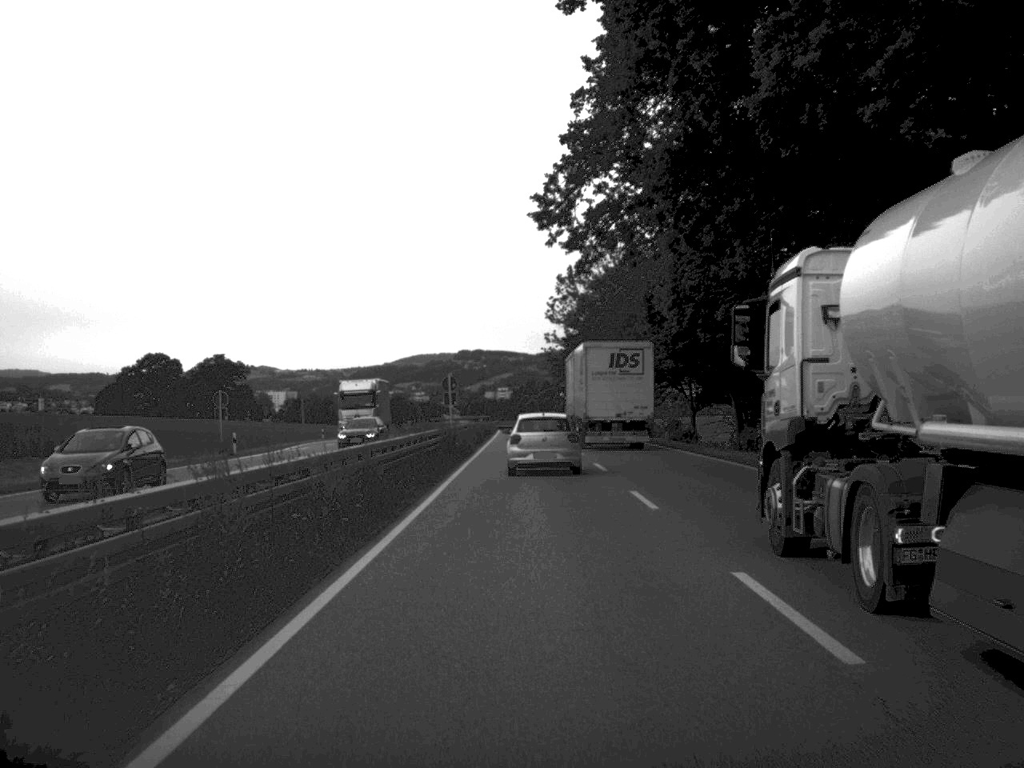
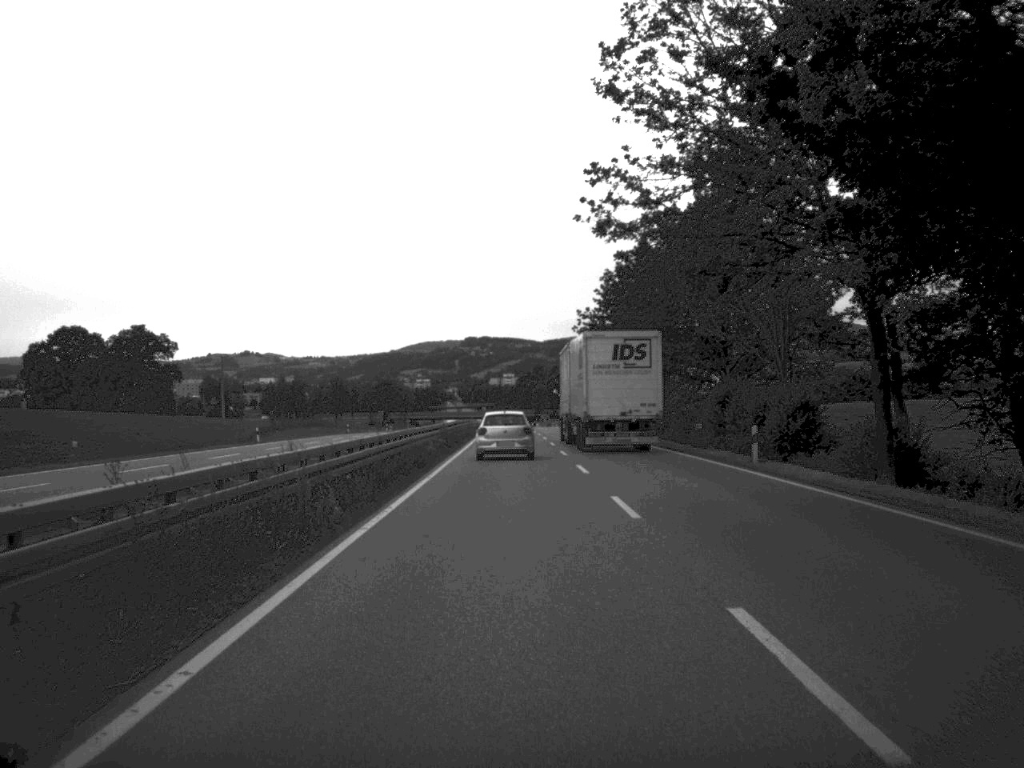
(-0.1, +72.9) m; -1°
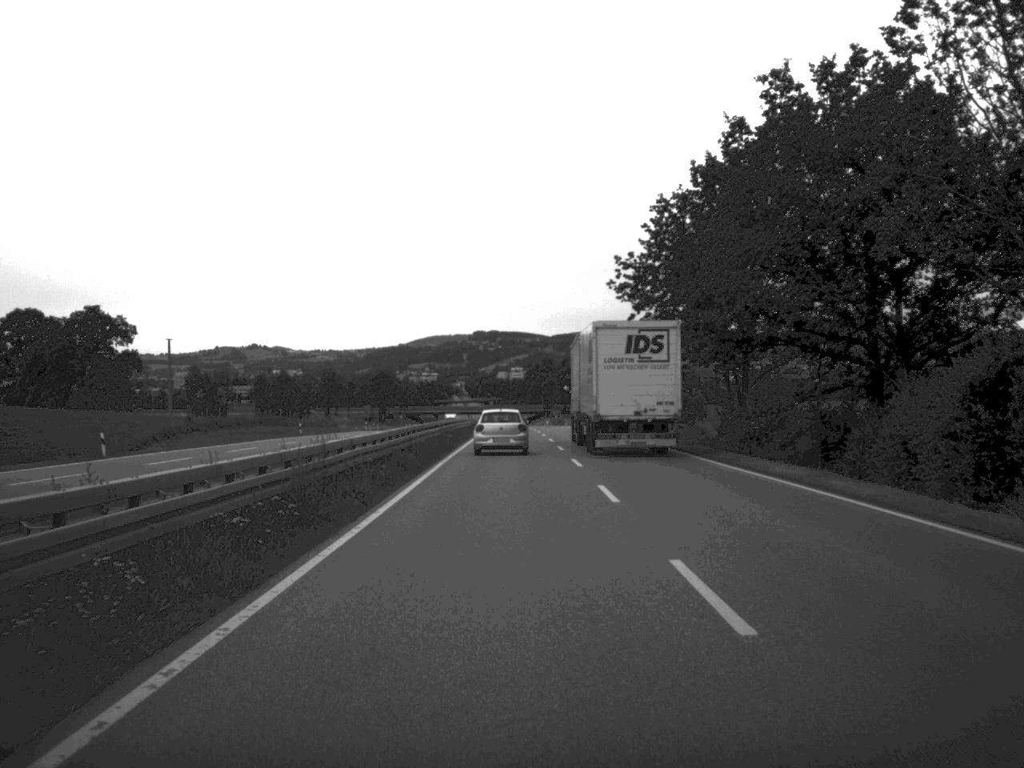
(-0.2, +32.3) m; 0°
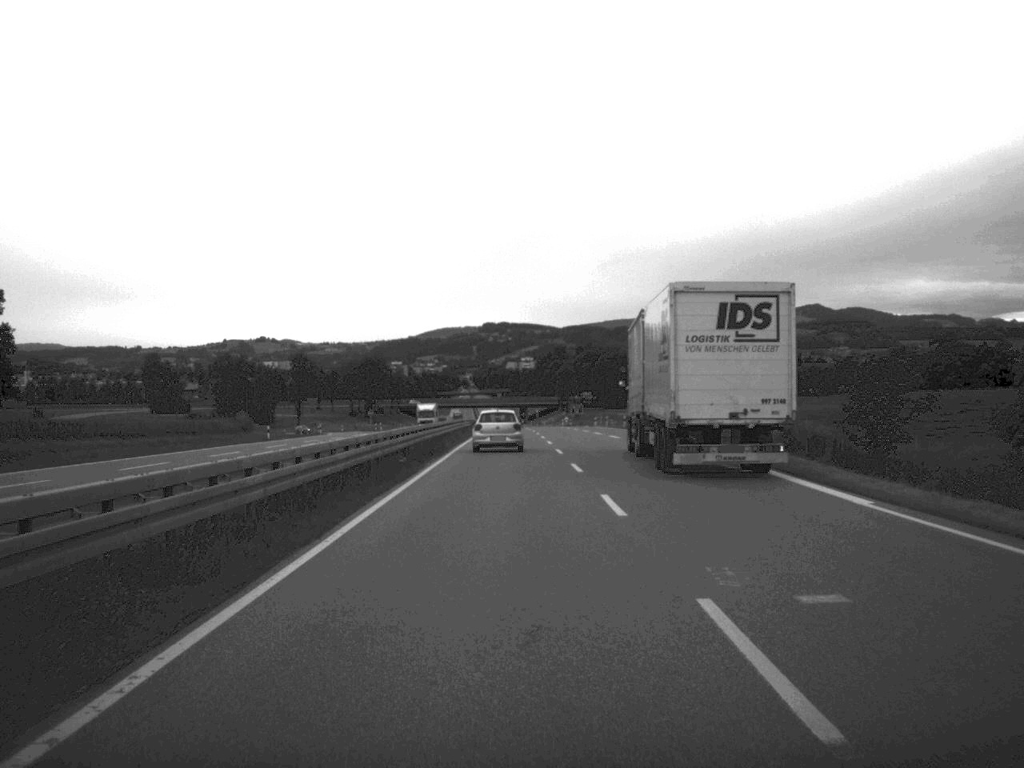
(-0.4, +61.7) m; -1°
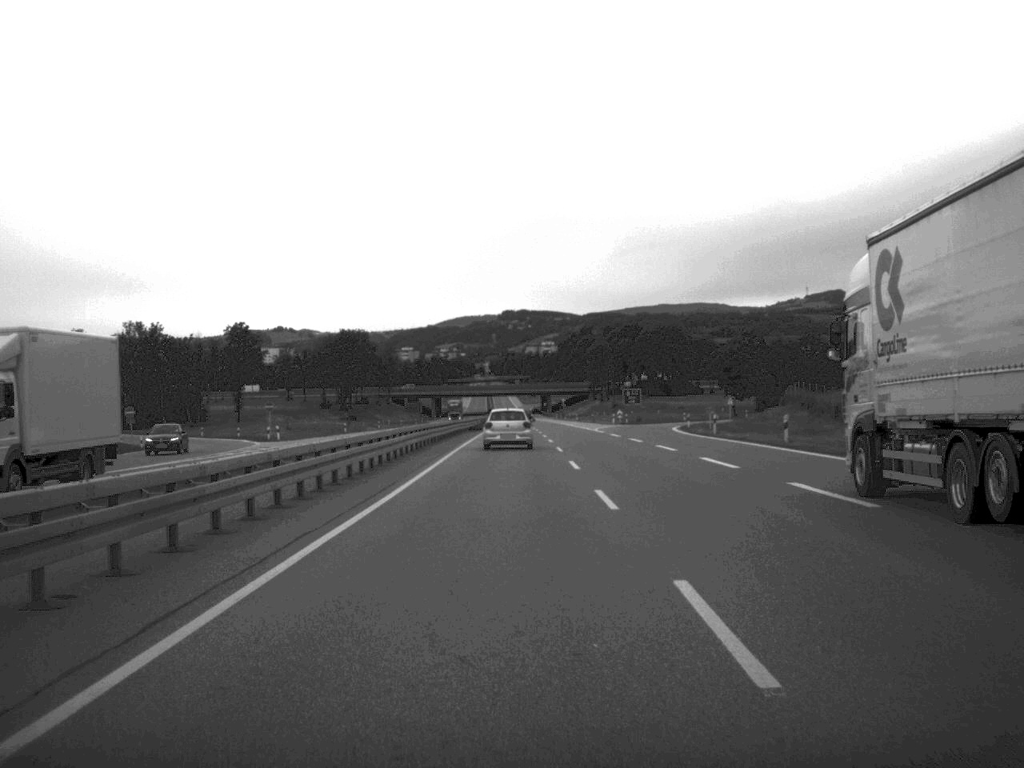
(-0.7, +81.5) m; -1°
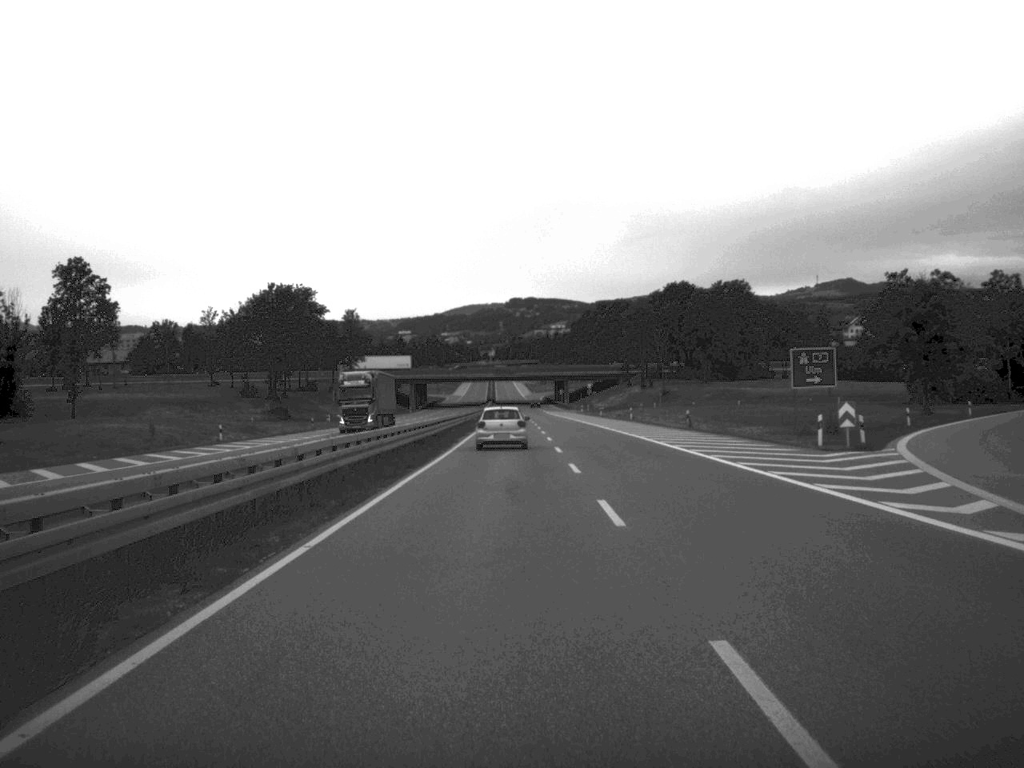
(-0.6, +85.1) m; -1°
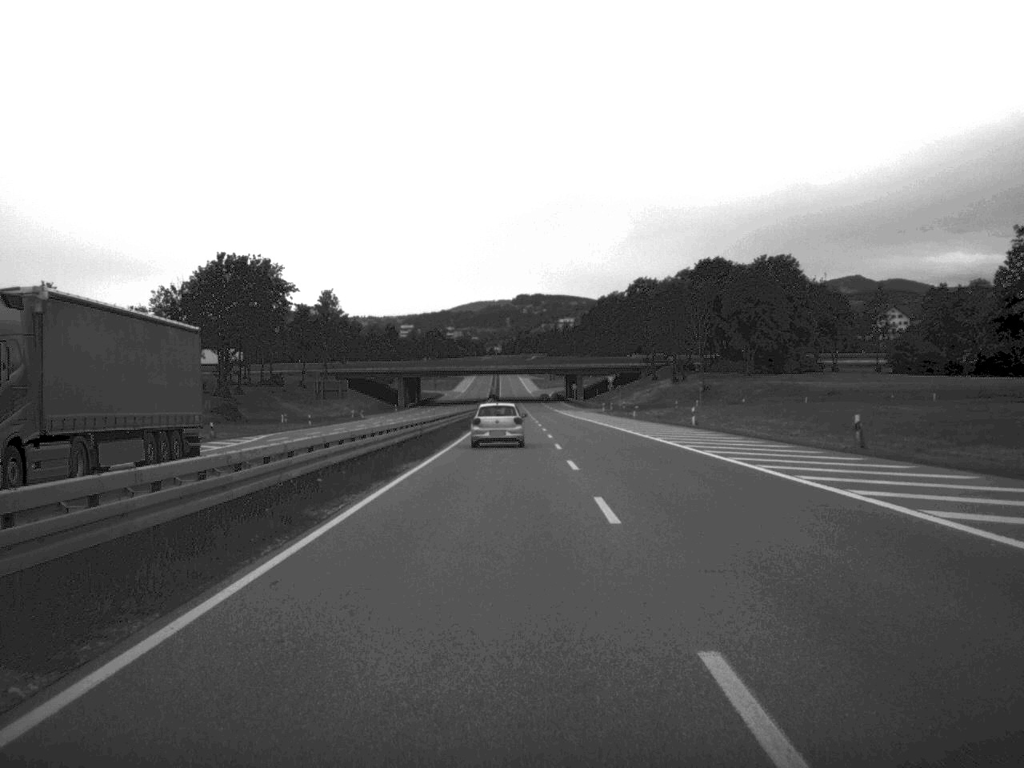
(-0.1, +35.8) m; 0°
